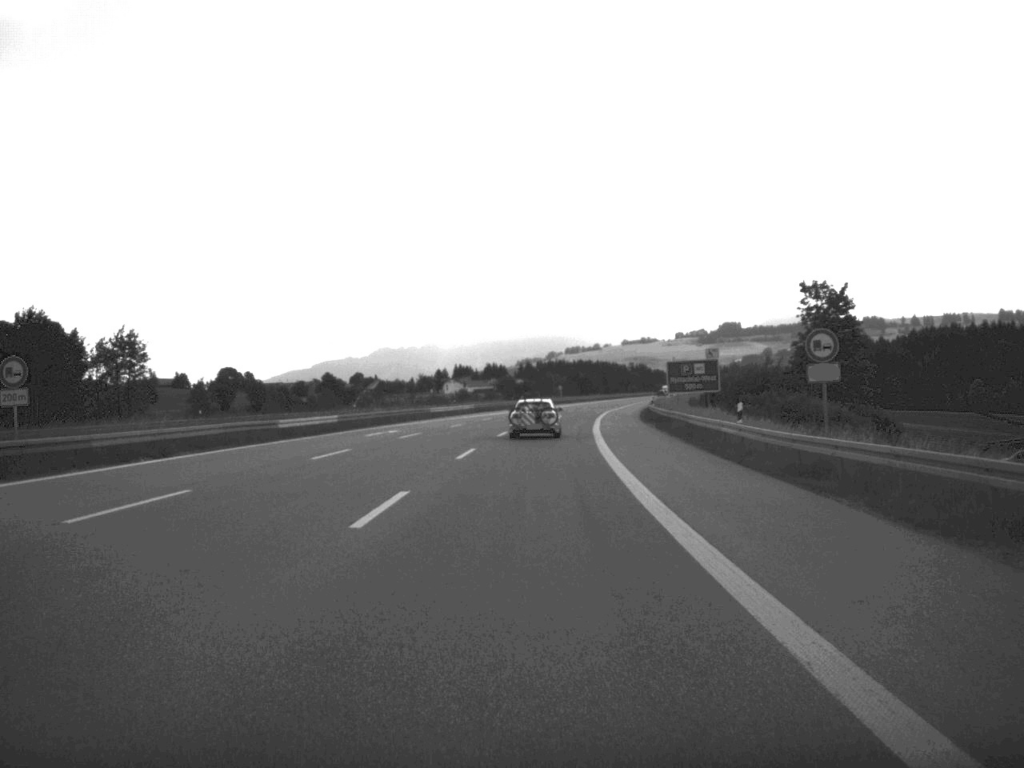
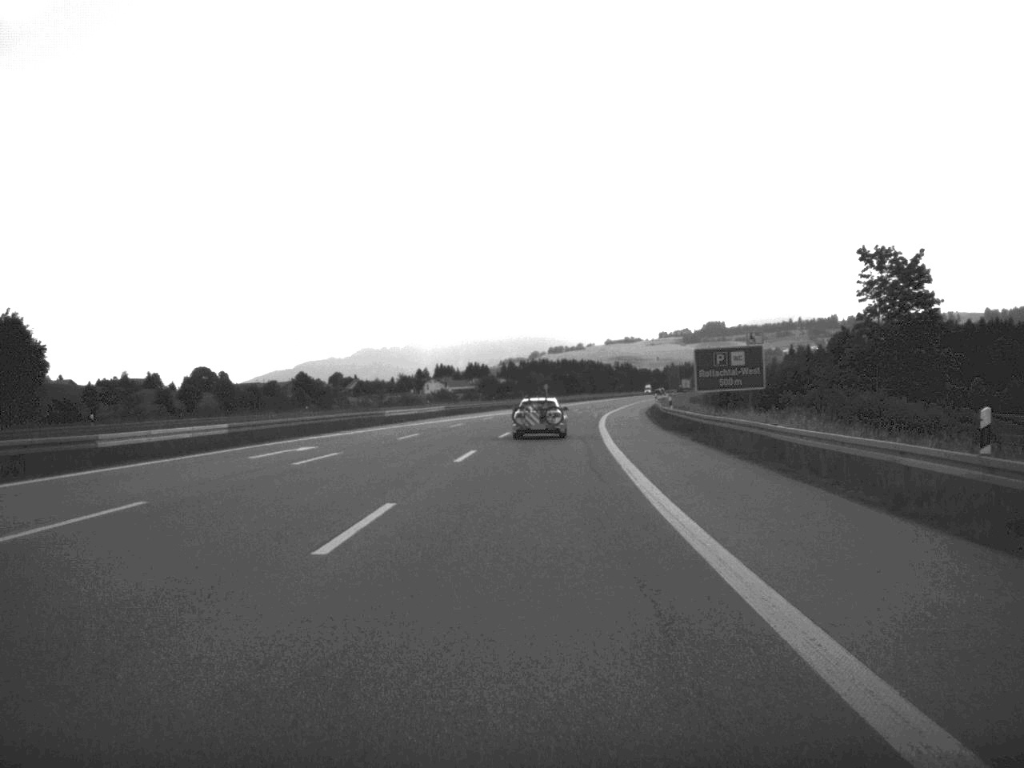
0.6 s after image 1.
(+0.1, +19.7) m; +1°
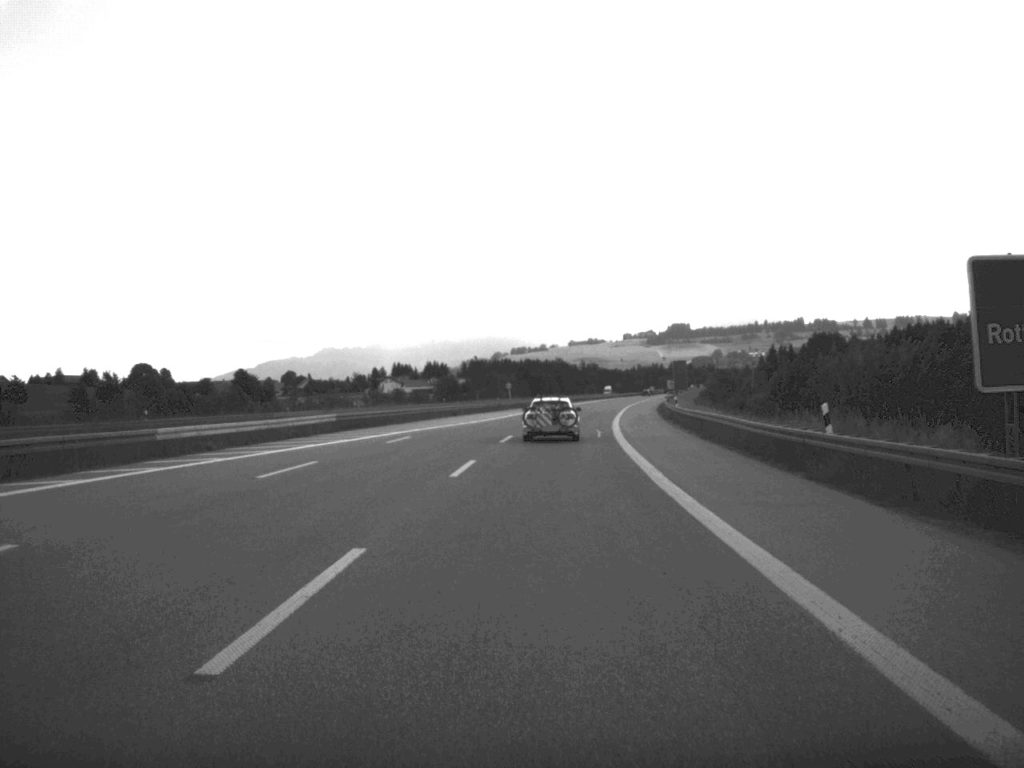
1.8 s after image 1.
(+0.6, +39.8) m; +2°
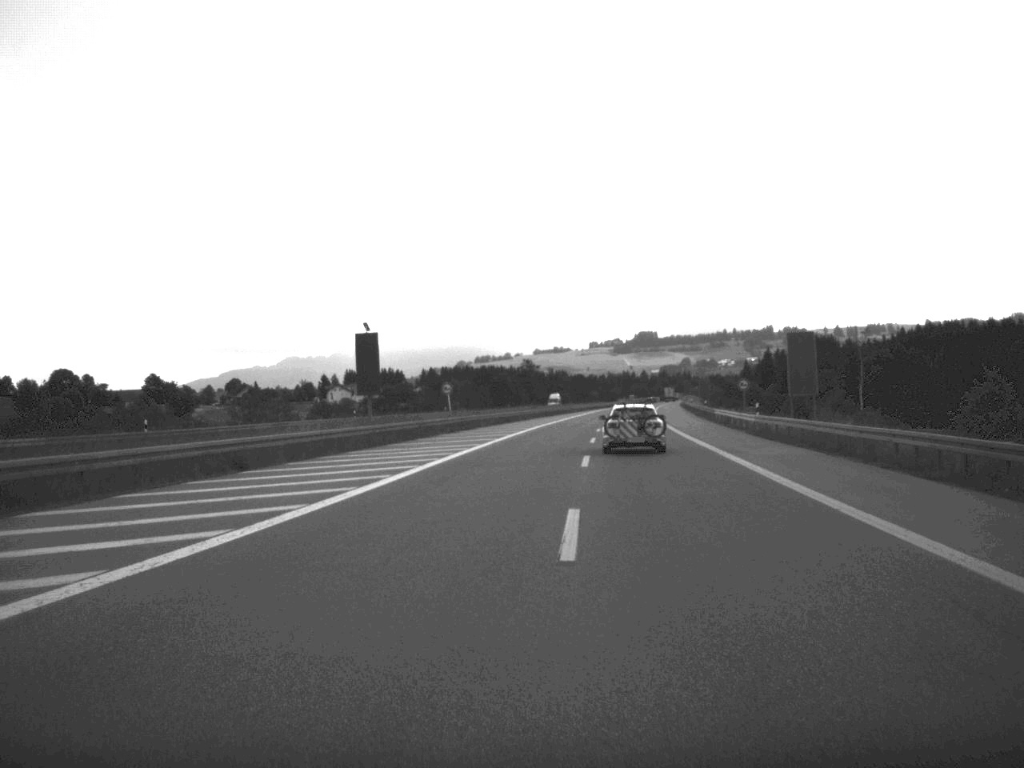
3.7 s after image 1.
(+0.6, +63.2) m; +1°
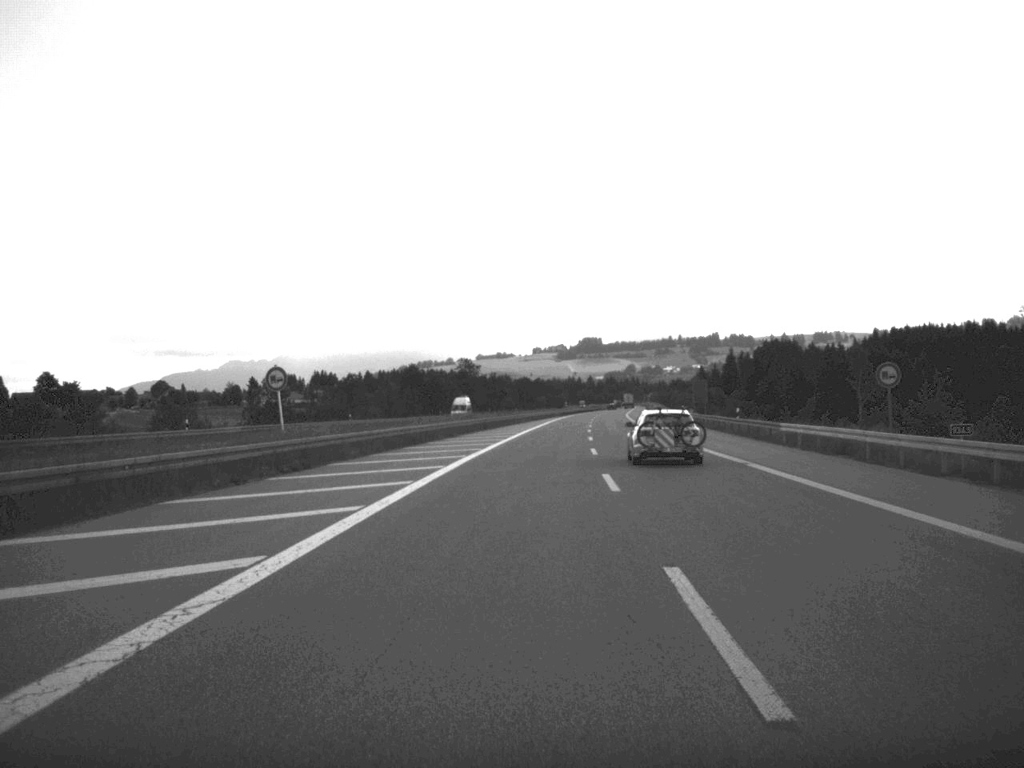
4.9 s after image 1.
(+0.9, +41.0) m; +2°
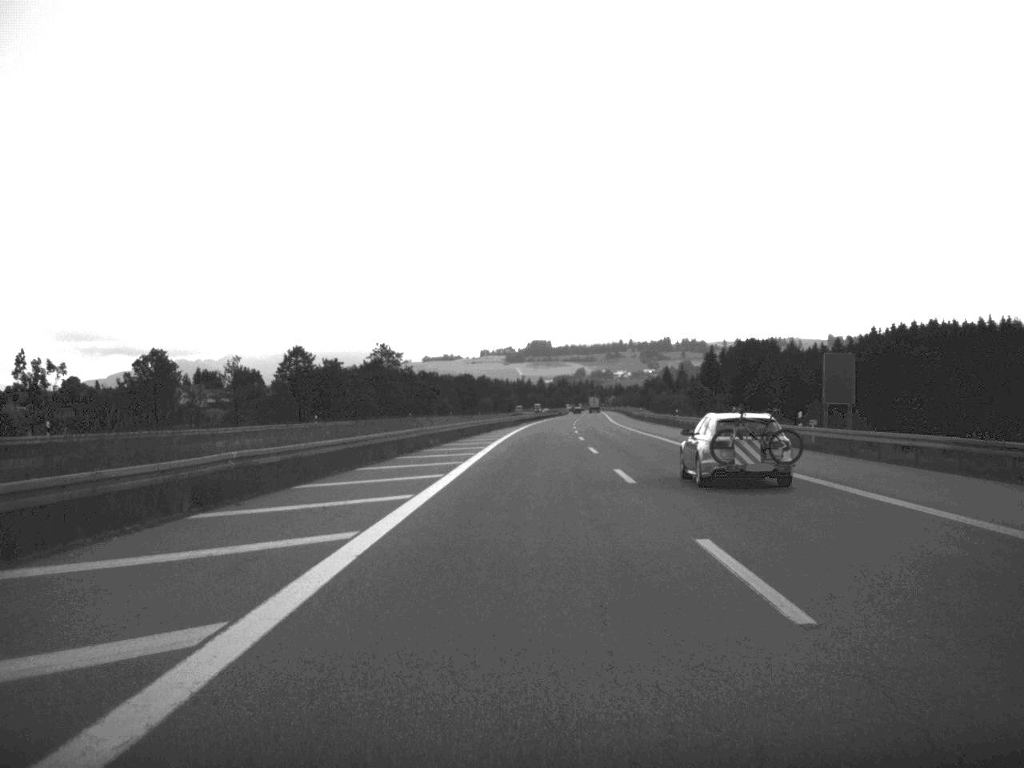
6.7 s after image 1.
(+1.3, +66.4) m; +2°
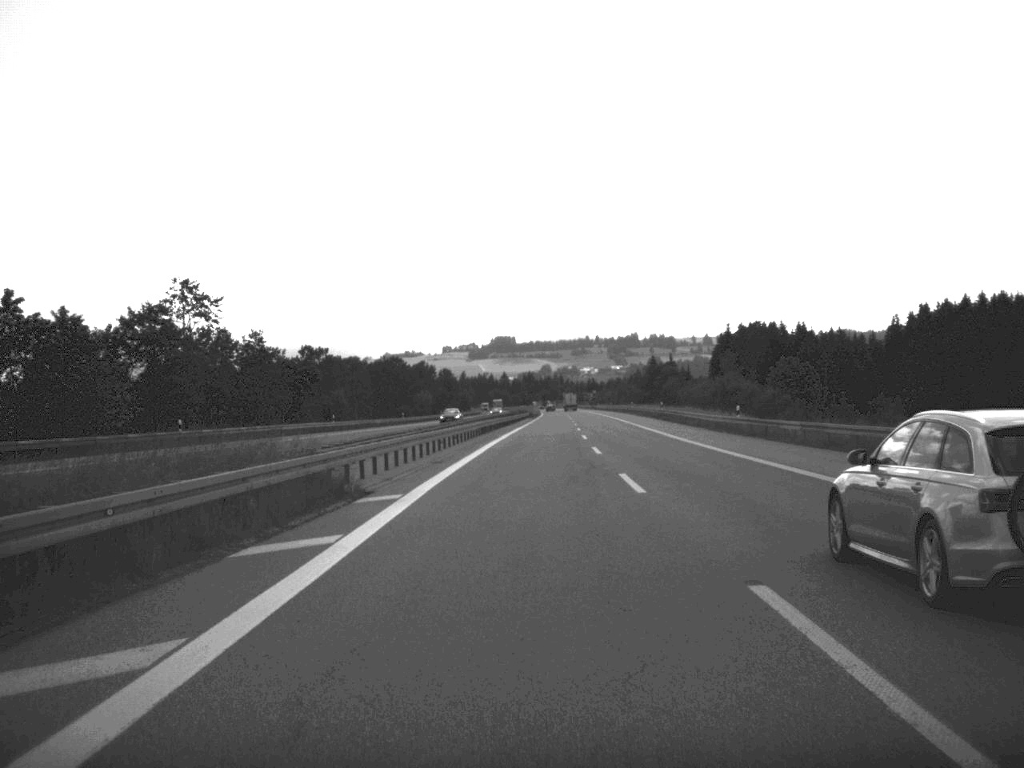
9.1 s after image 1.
(+1.4, +90.4) m; +1°
